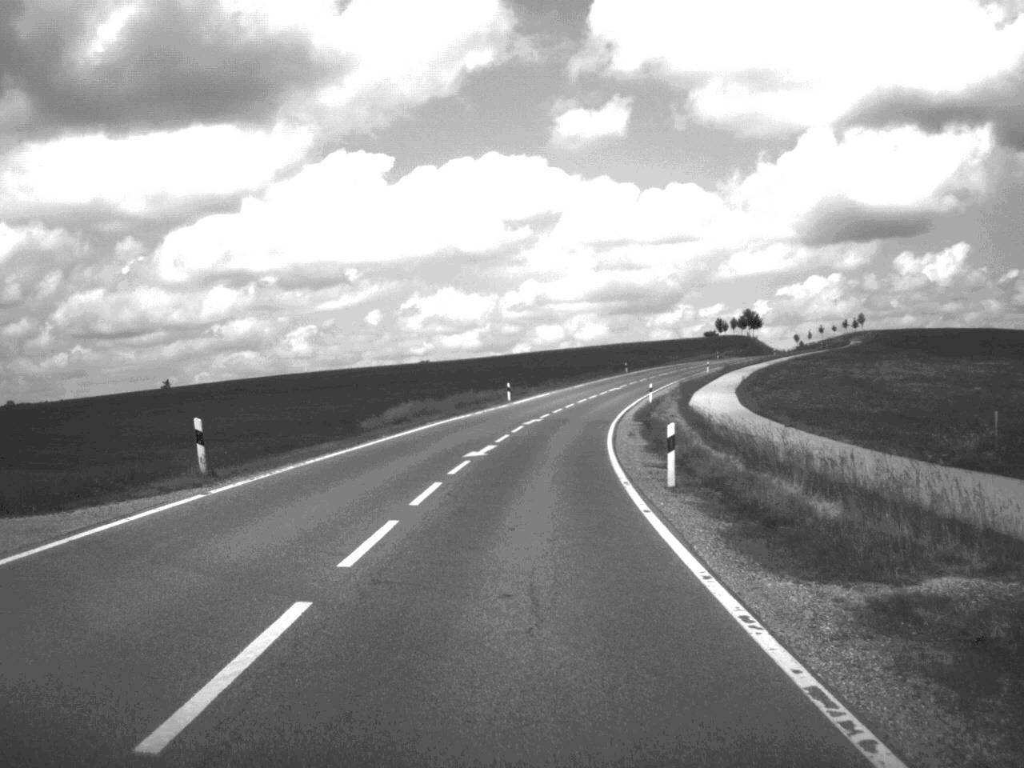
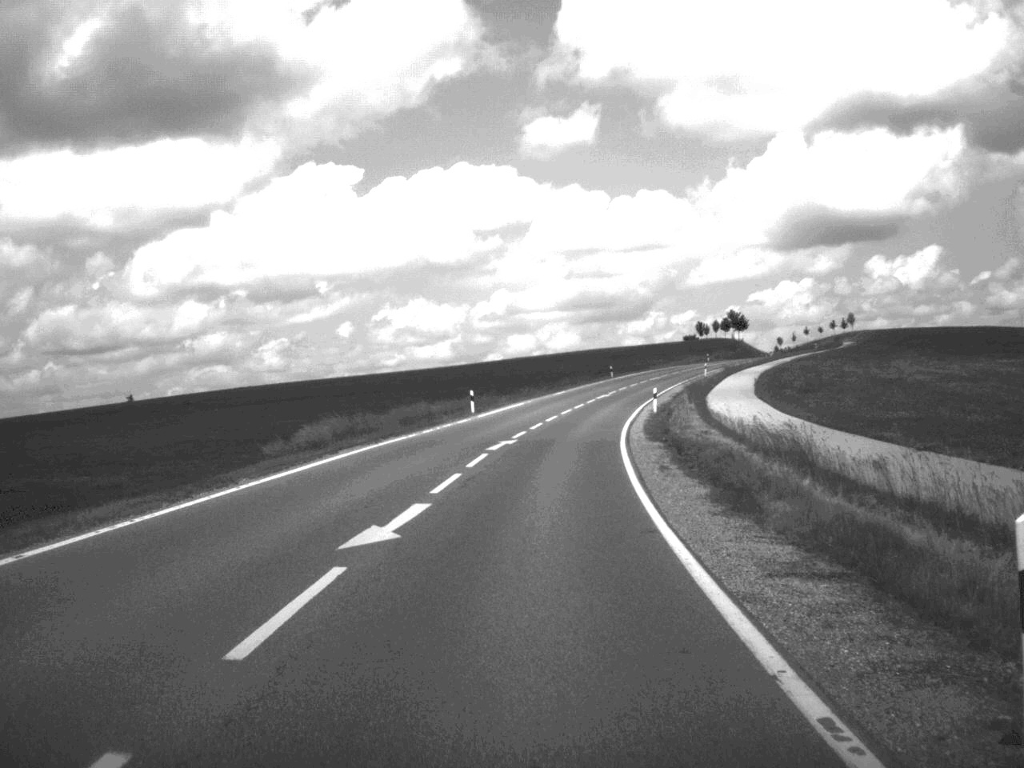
(+0.1, +15.8) m; +1°
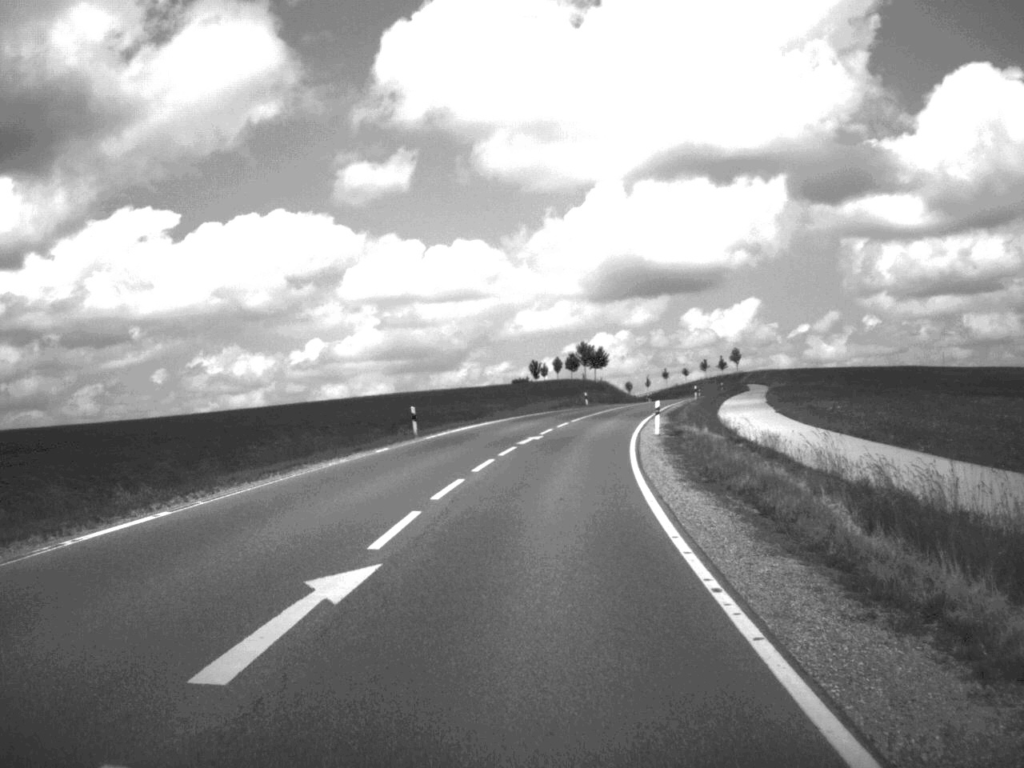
(+4.4, +63.7) m; +8°
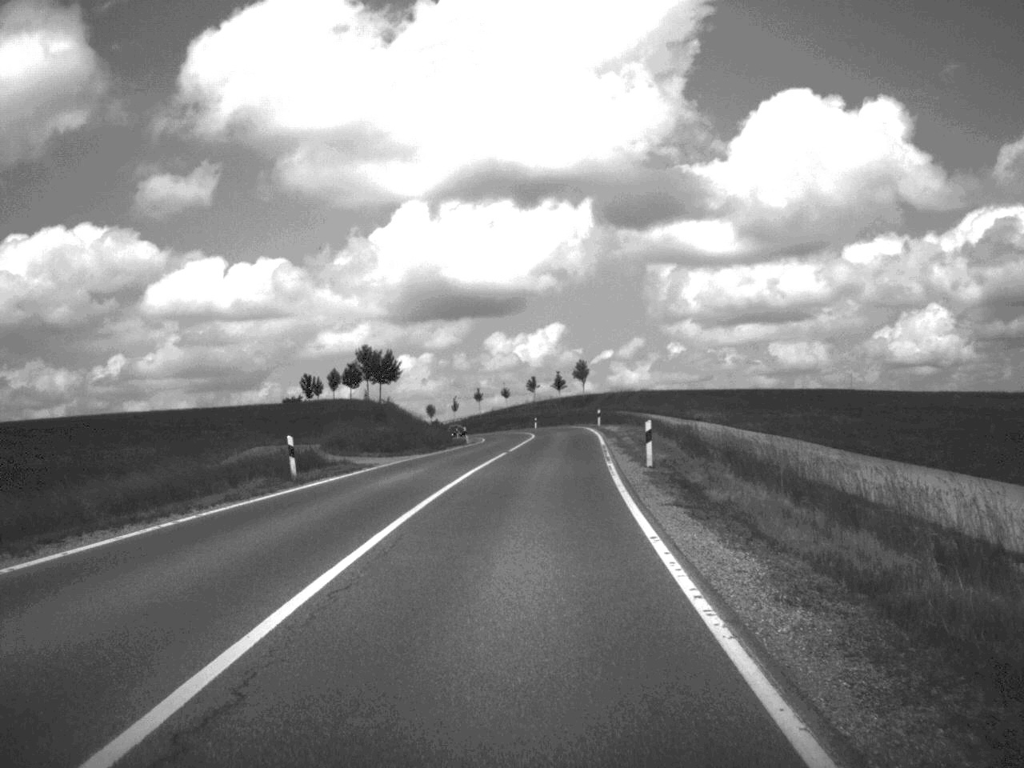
(+4.8, +61.4) m; +9°
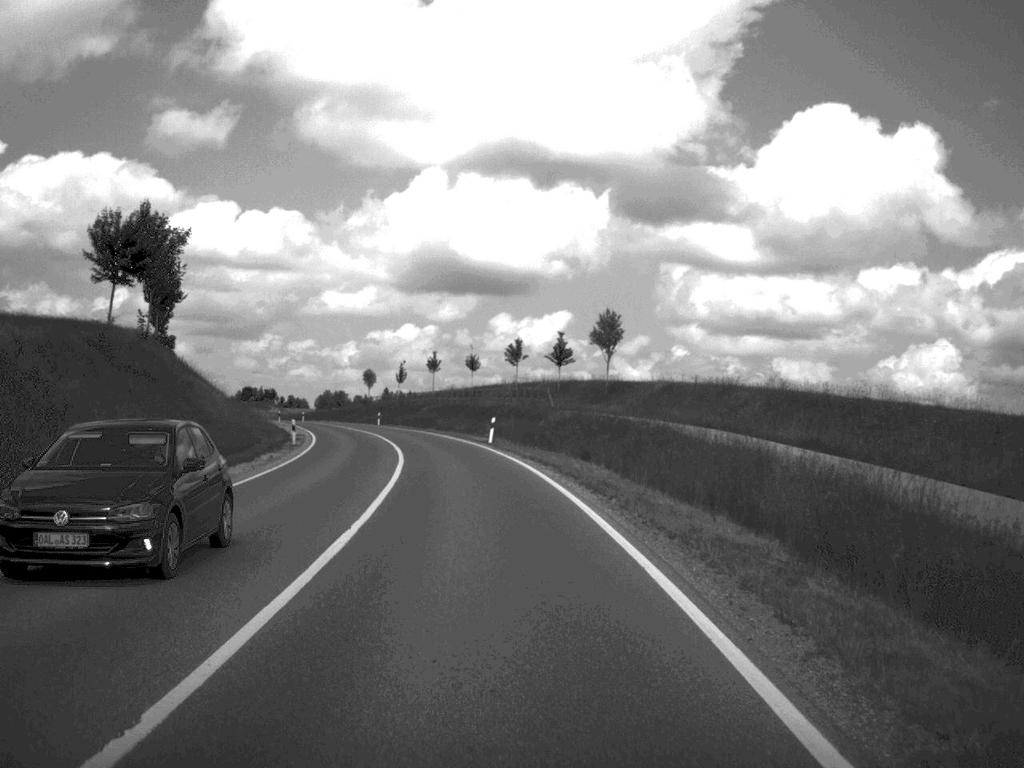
(+1.9, +75.1) m; 0°
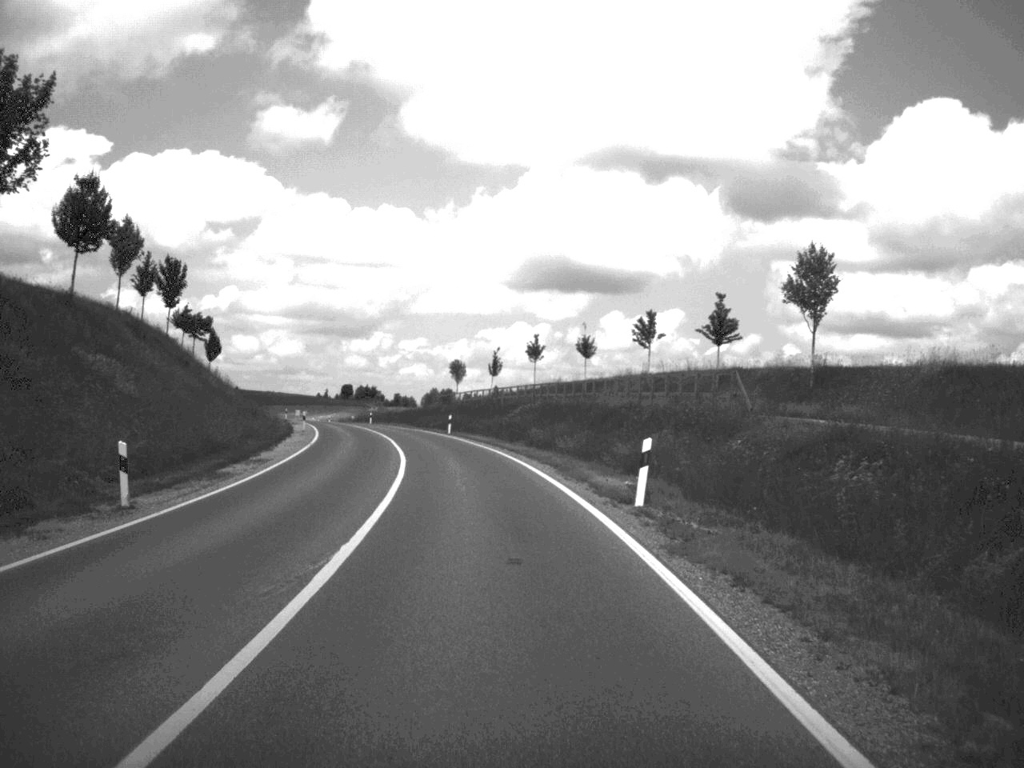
(-1.4, +31.3) m; -5°
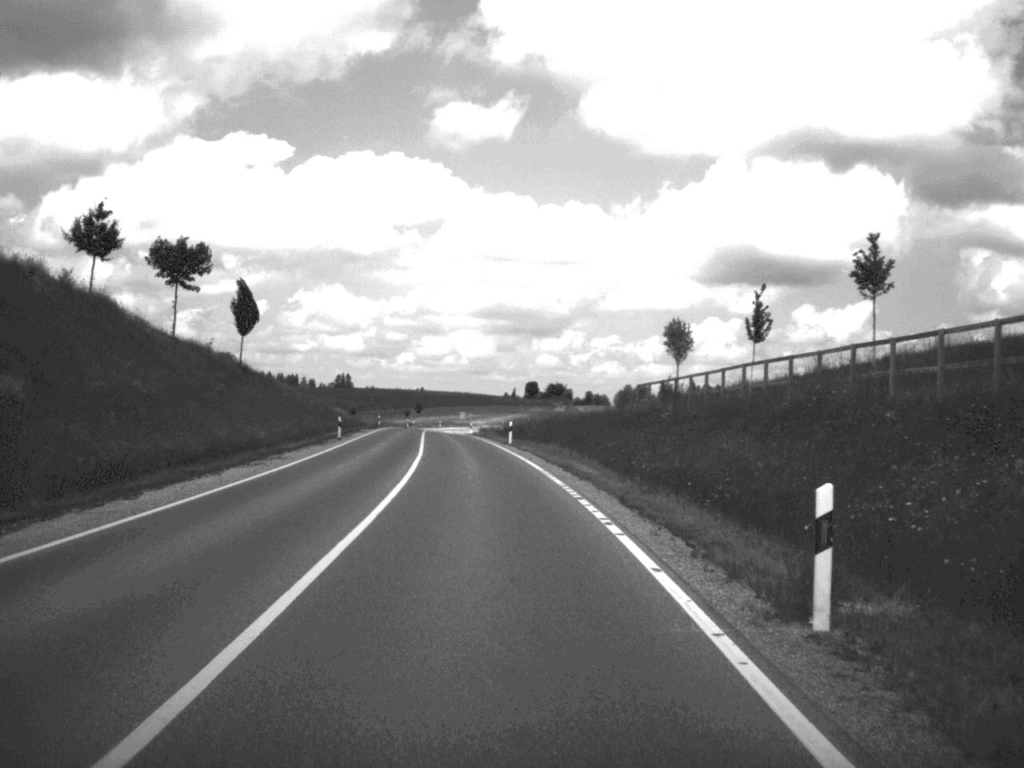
(-4.7, +59.2) m; -9°
